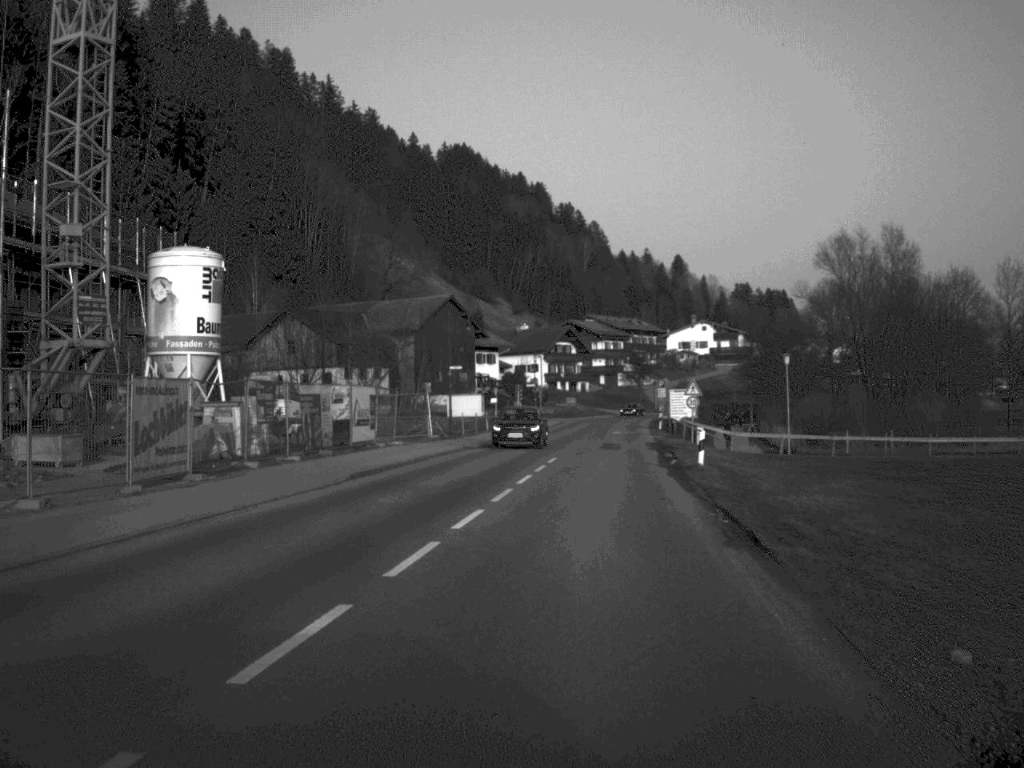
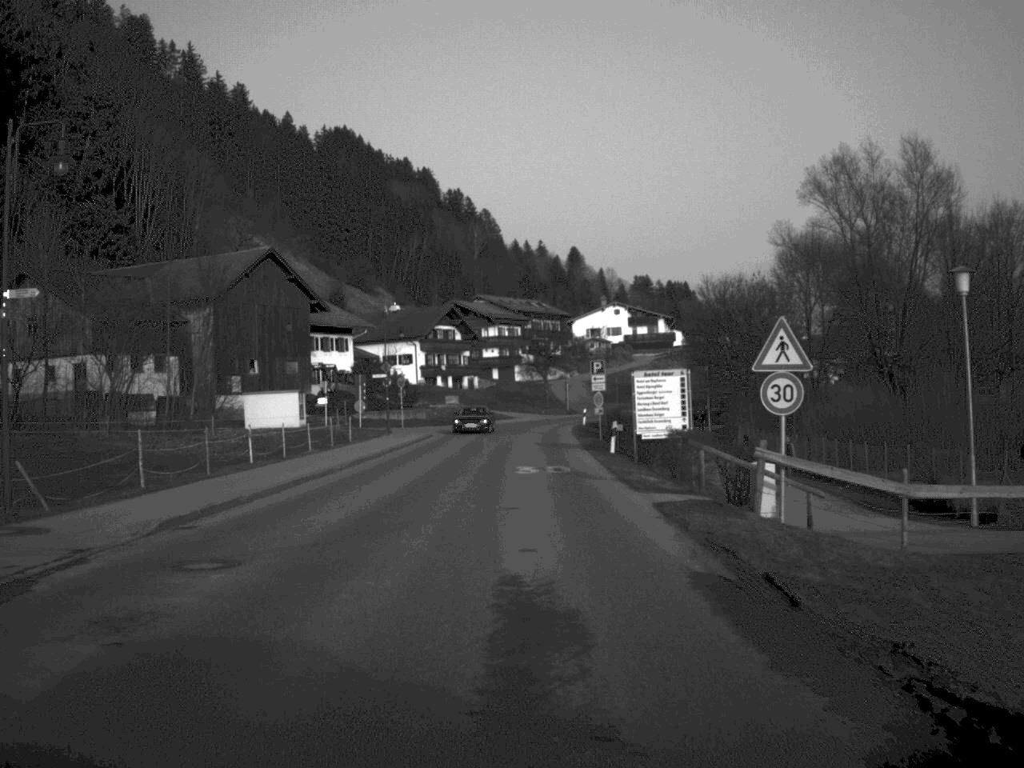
(+2.3, +39.9) m; +5°
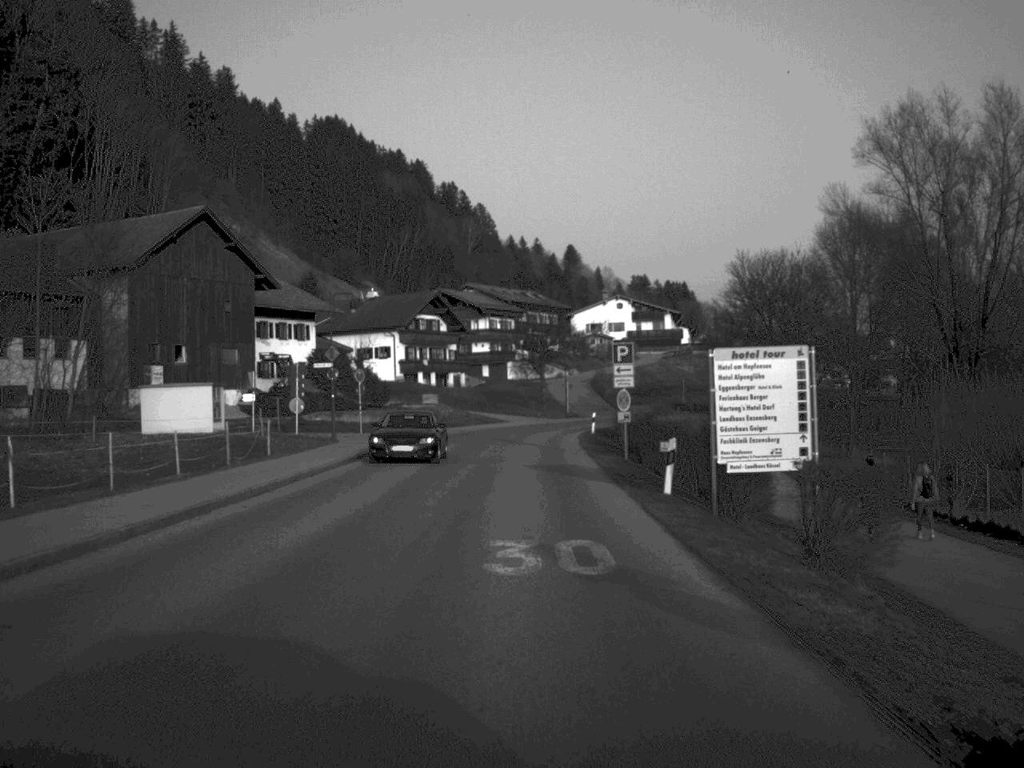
(+0.1, +16.7) m; 0°
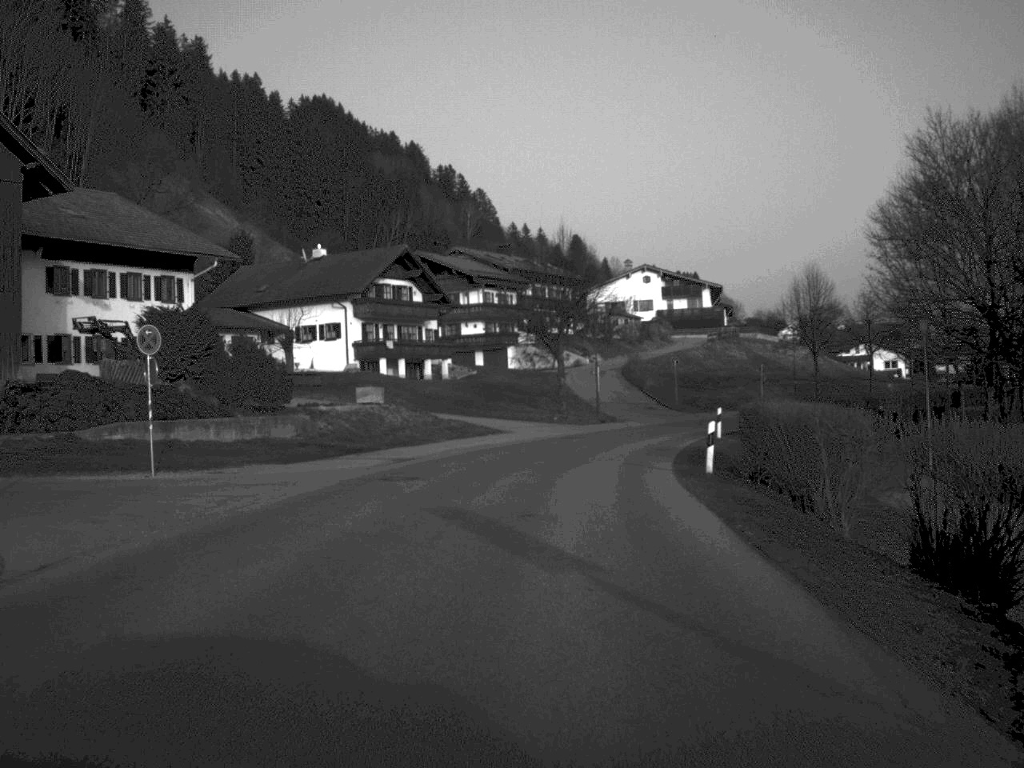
(-0.2, +35.2) m; 0°
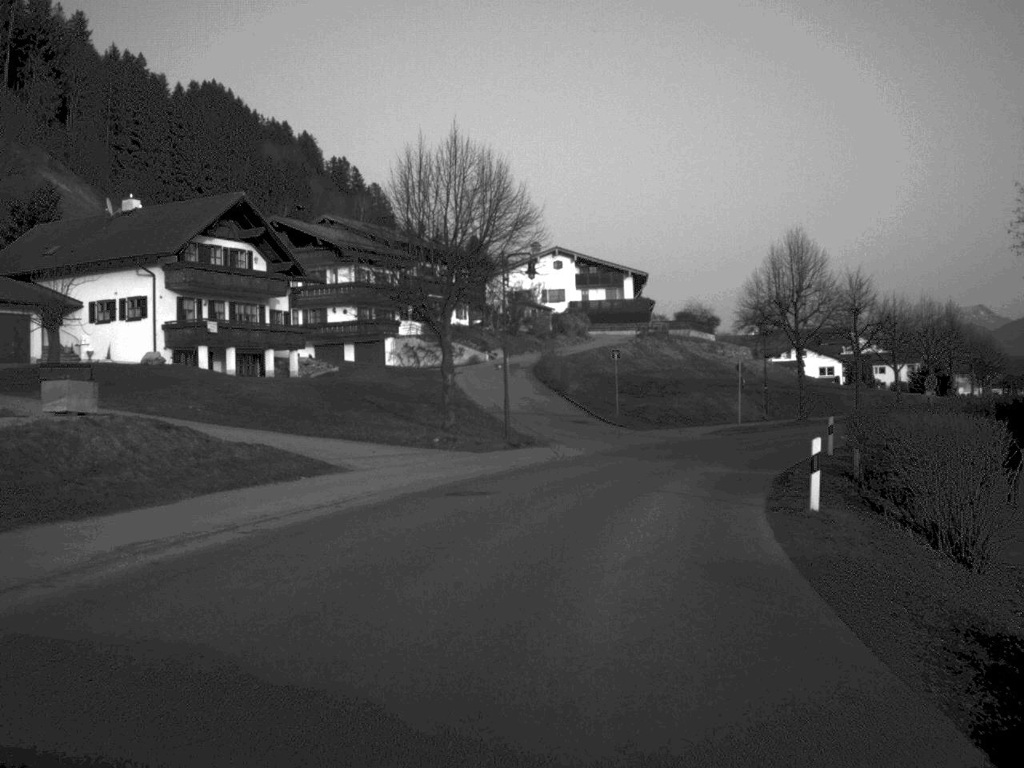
(+0.9, +23.9) m; +5°
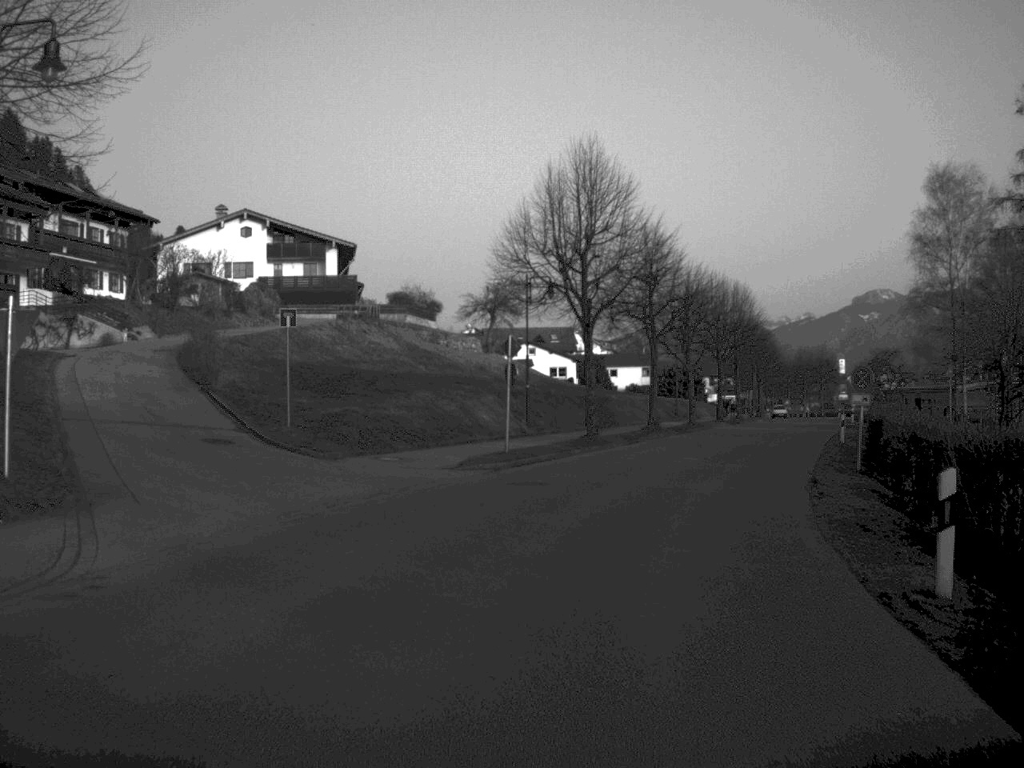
(+2.3, +23.7) m; +13°
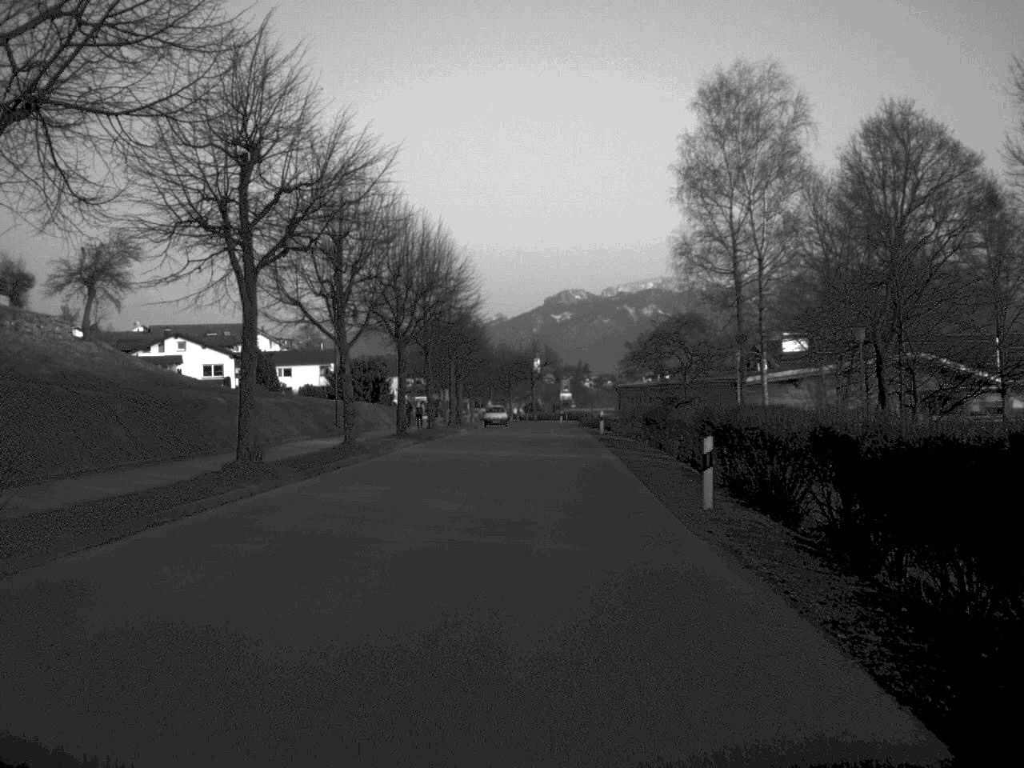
(+4.3, +28.6) m; +13°
